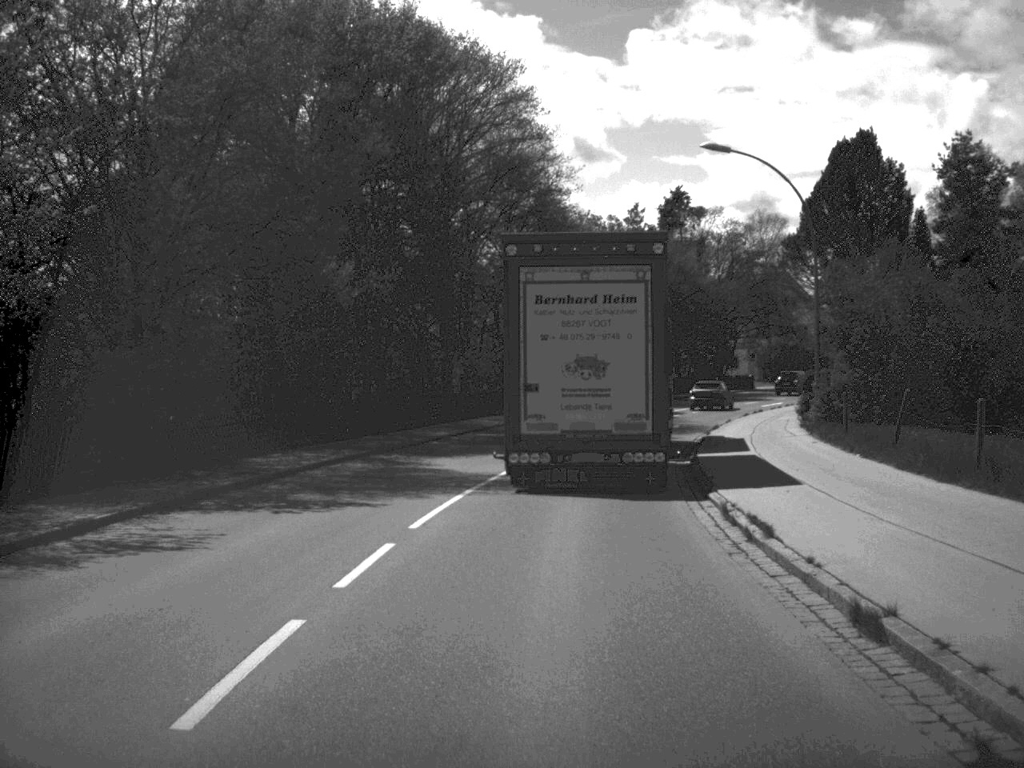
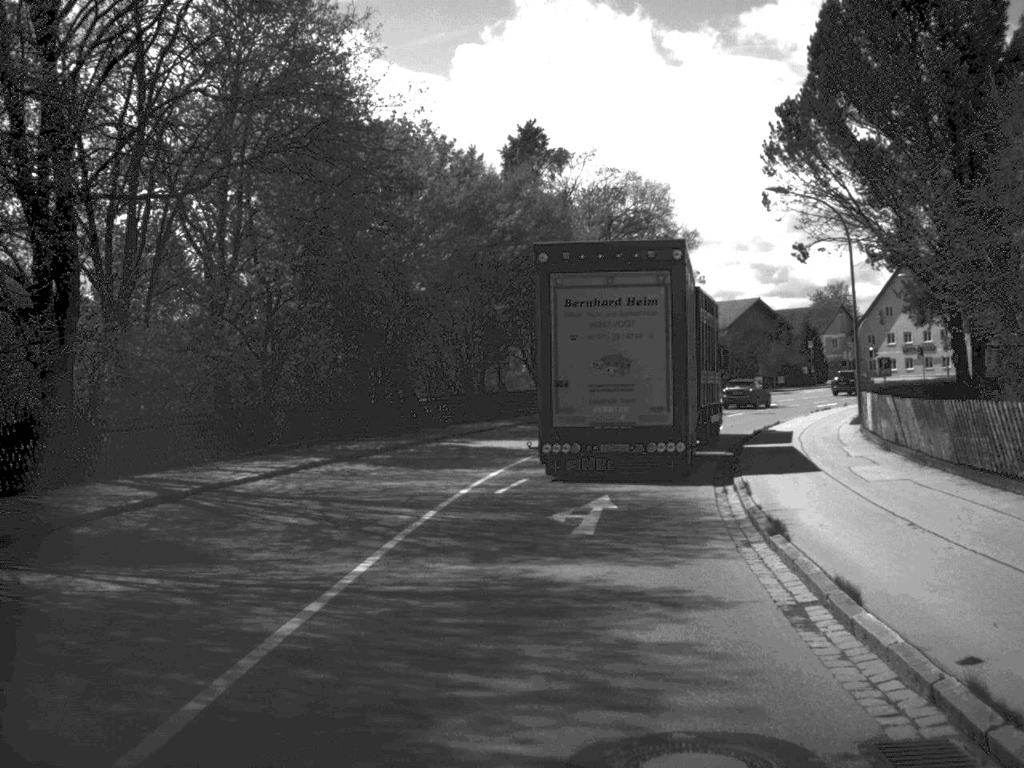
(+1.8, +29.4) m; +8°
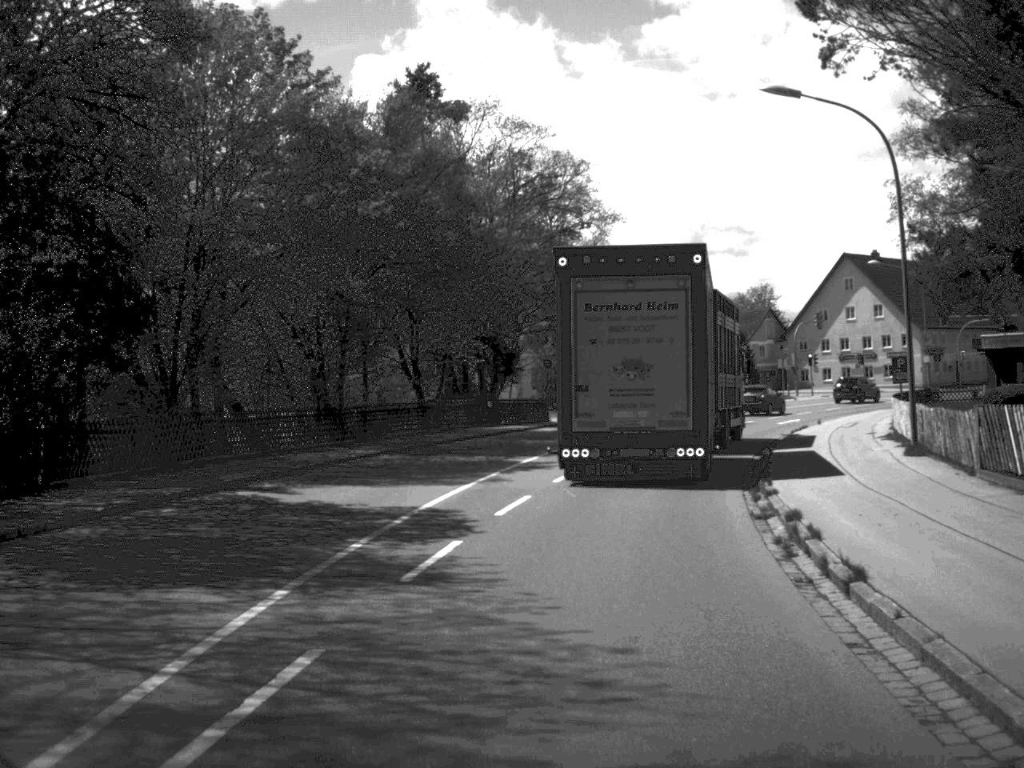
(+0.5, +14.3) m; +5°
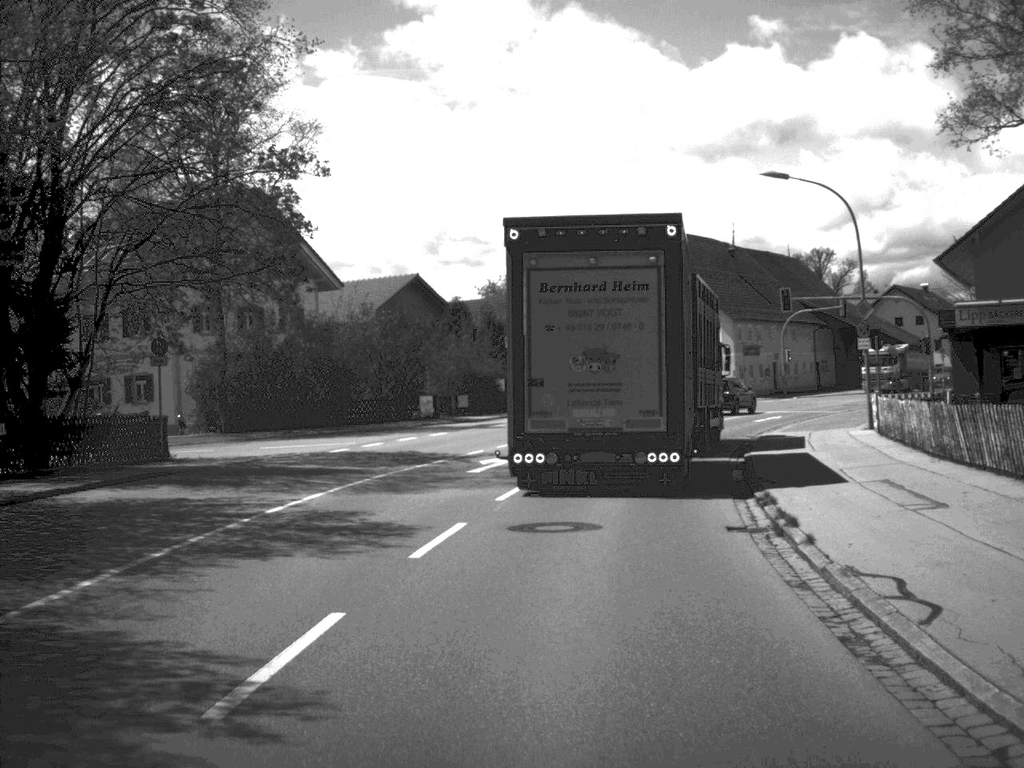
(+2.9, +27.9) m; +12°
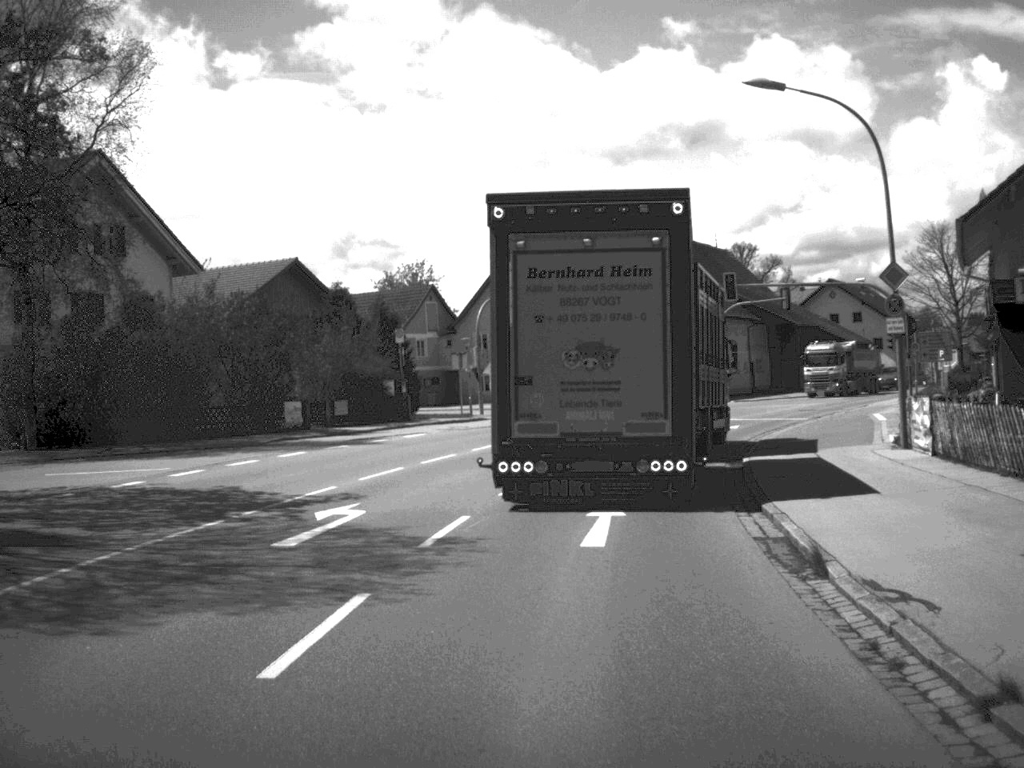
(+0.4, +10.9) m; +4°
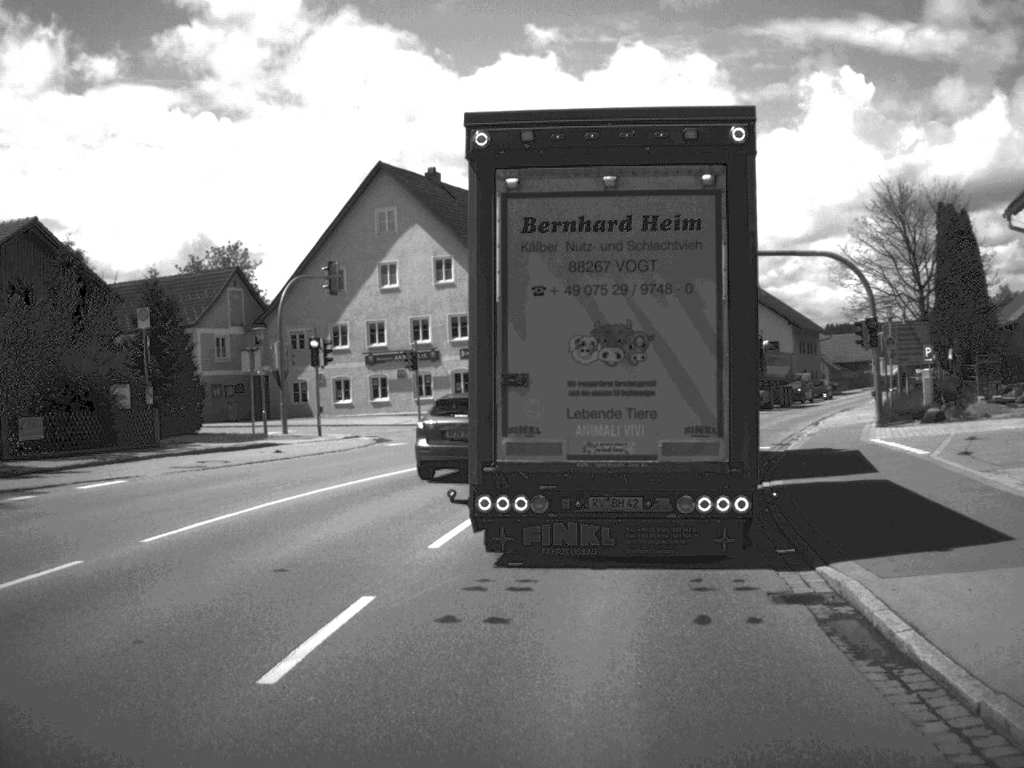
(+0.9, +17.5) m; +6°
